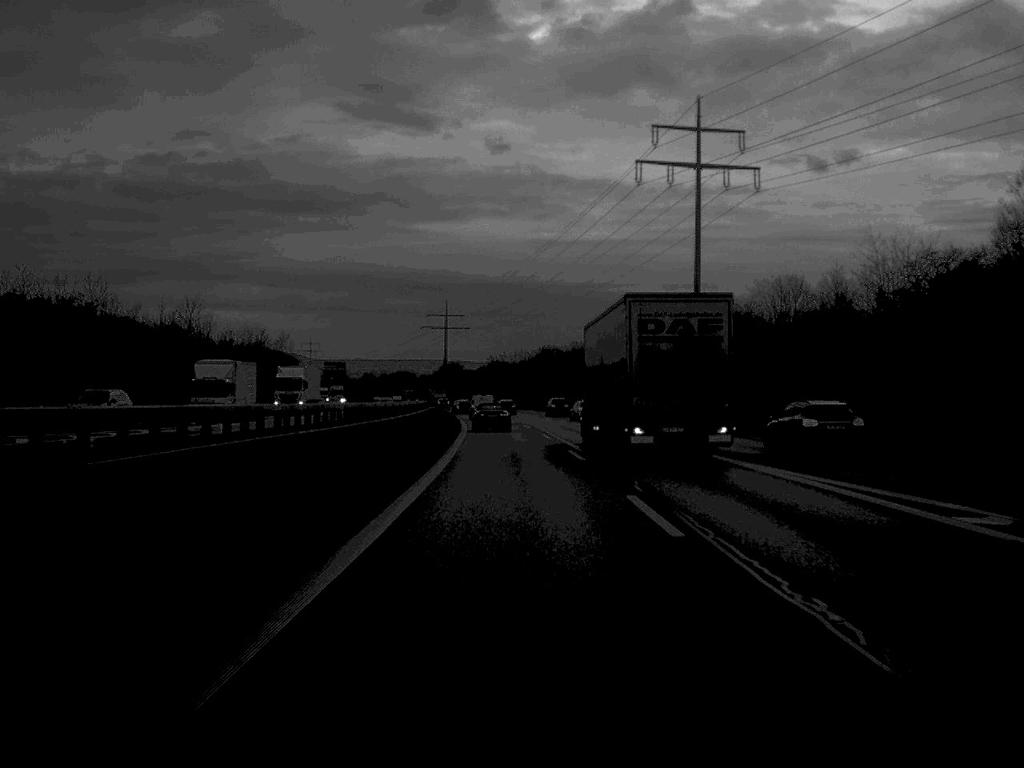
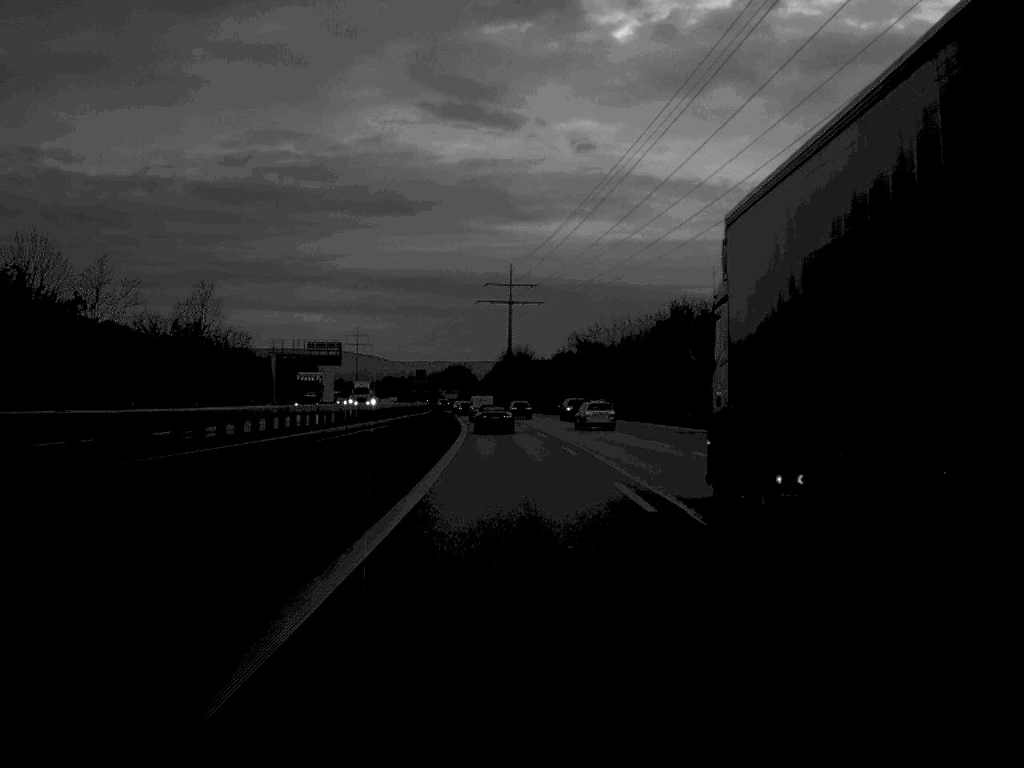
(-2.6, +88.0) m; -4°
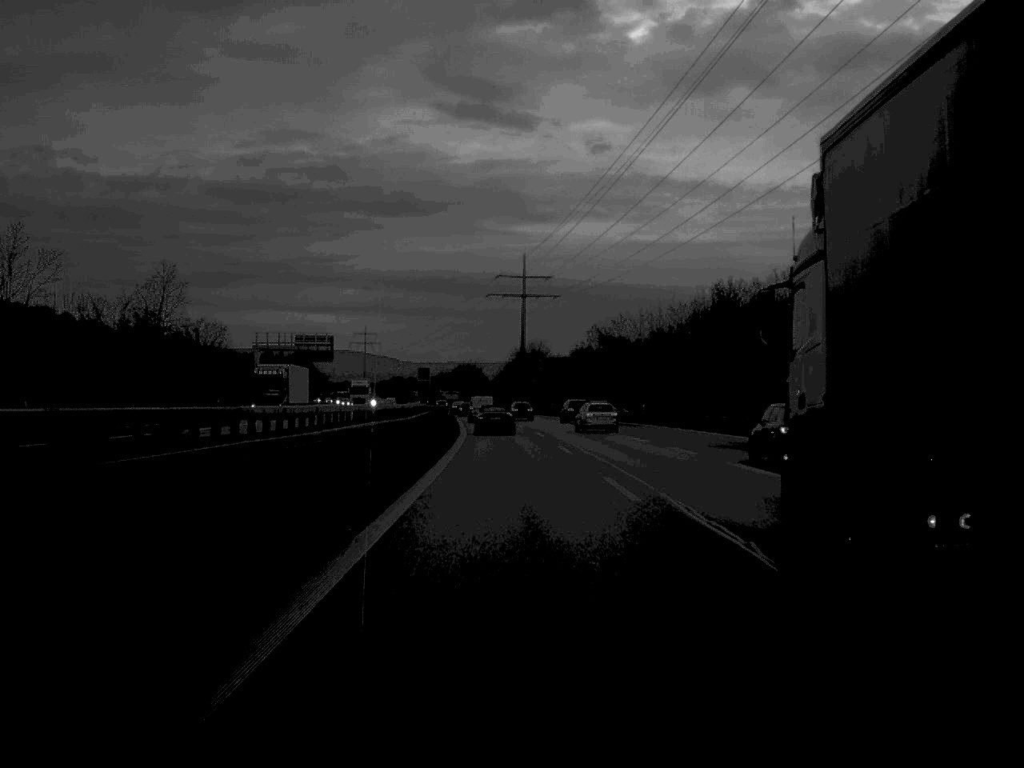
(-0.1, +16.3) m; -1°
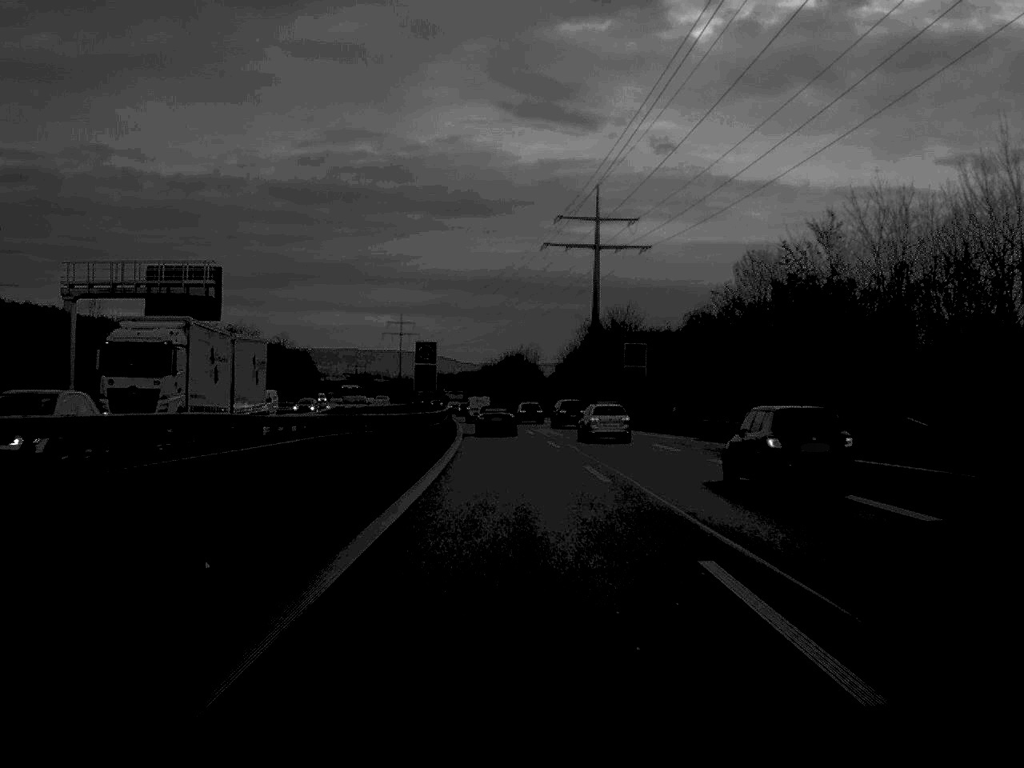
(-1.5, +67.8) m; -3°
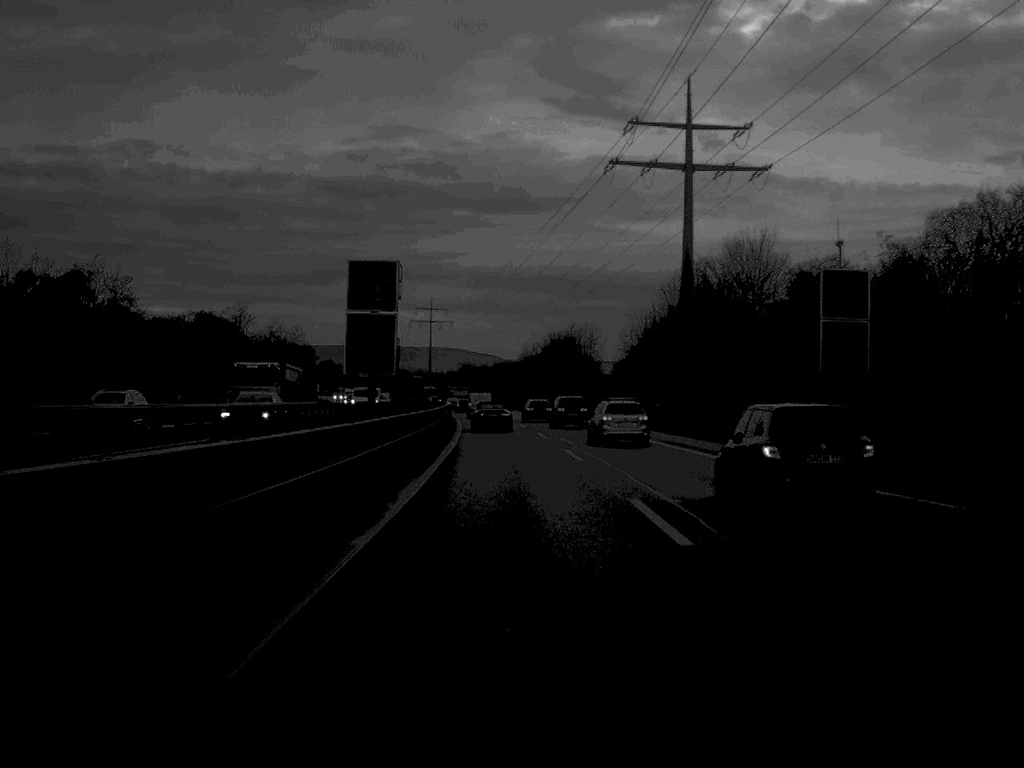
(-0.8, +47.6) m; -2°
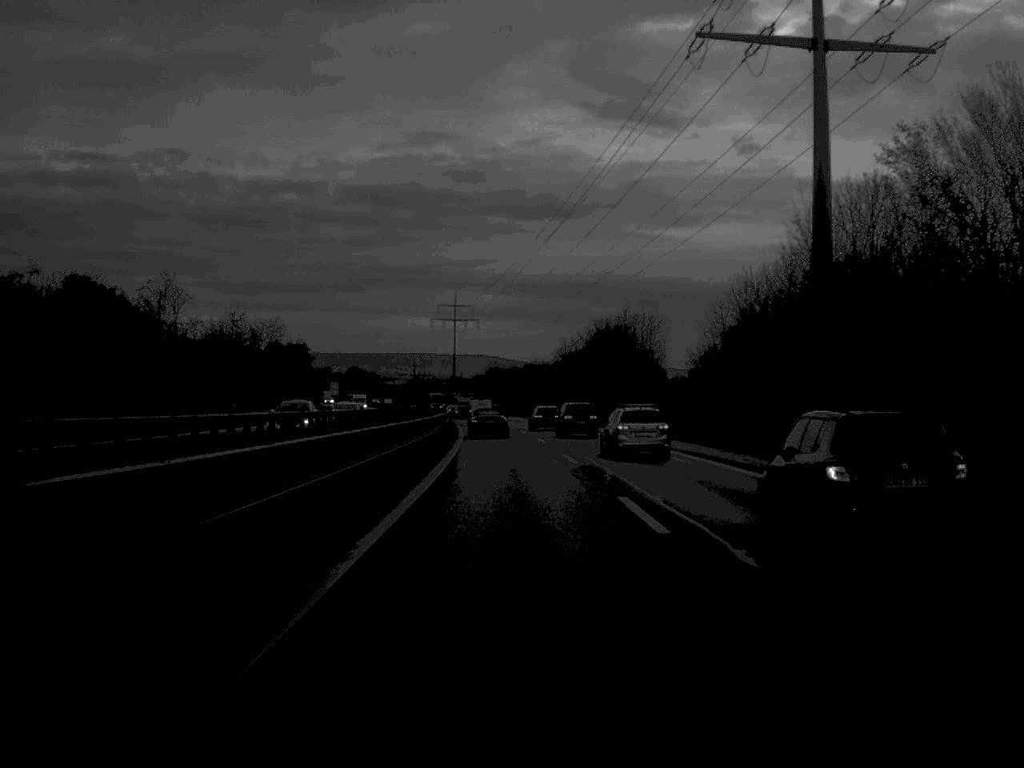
(-0.5, +34.7) m; -1°
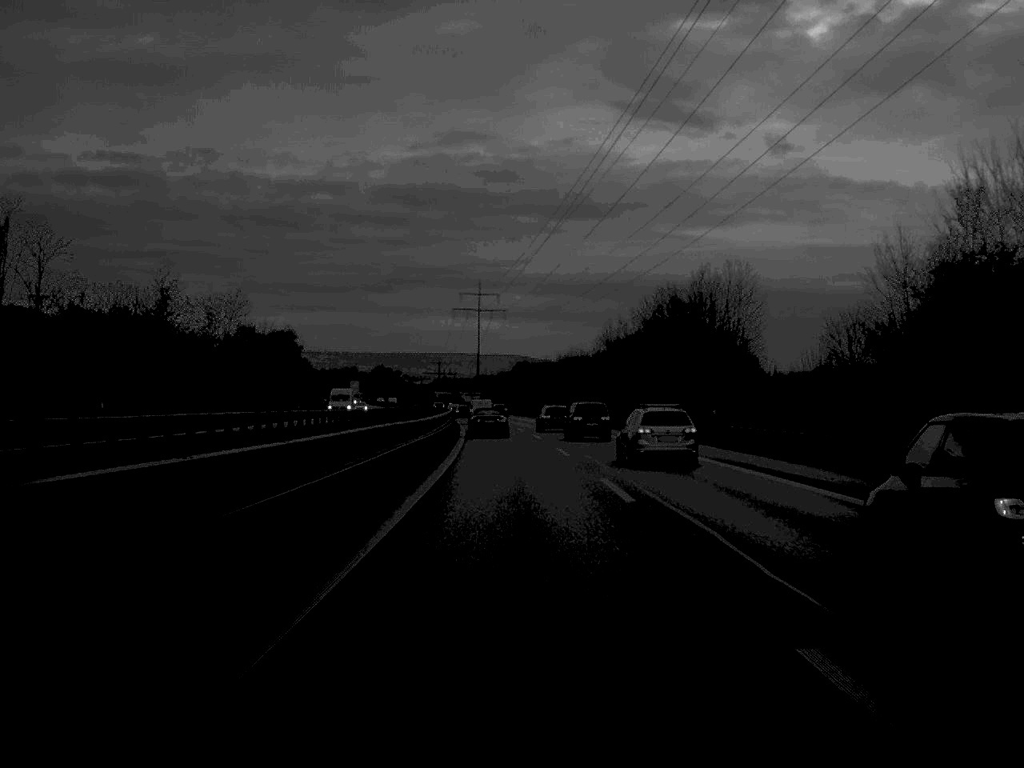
(-0.4, +31.5) m; -1°
